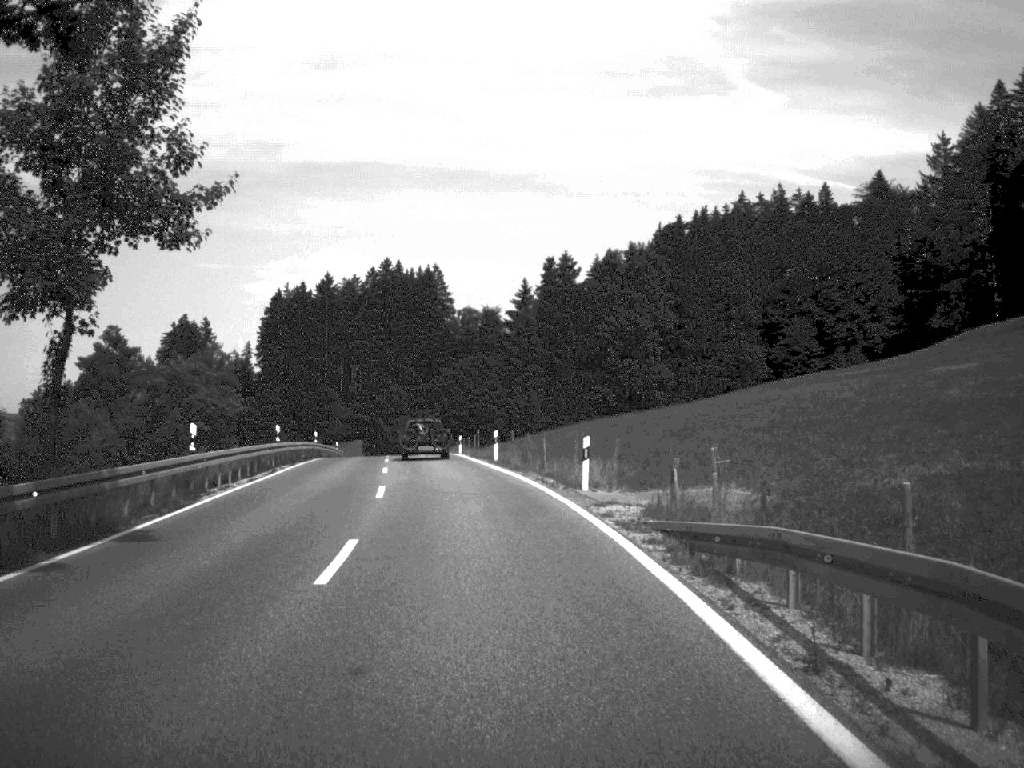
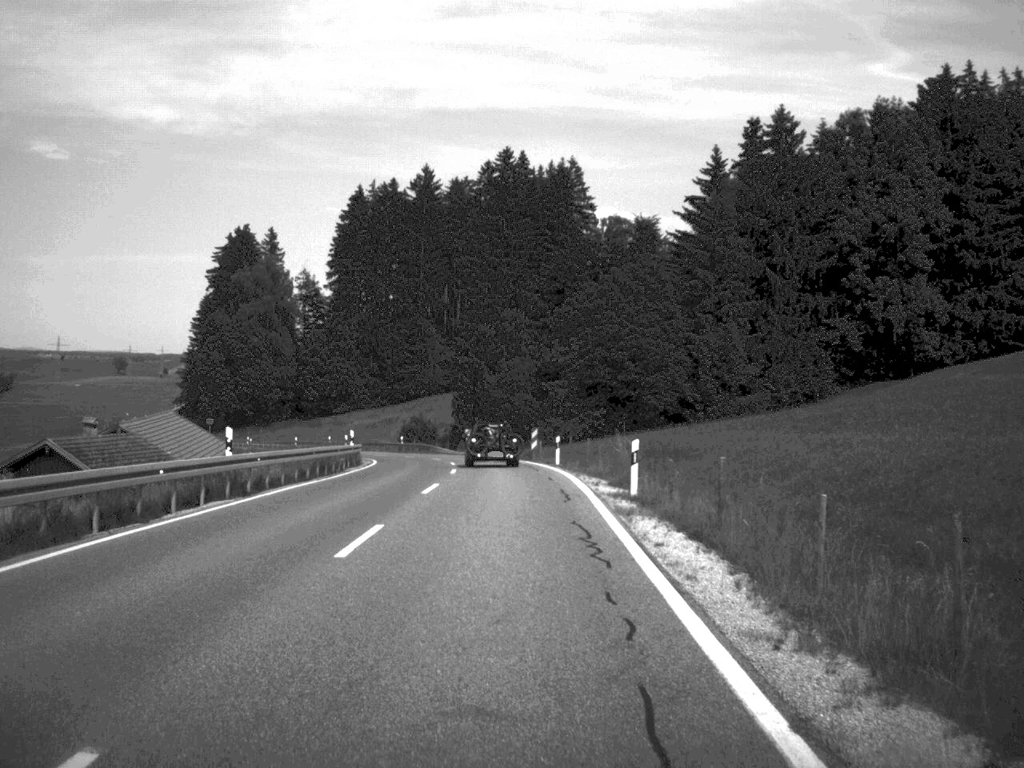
(-5.3, +68.0) m; -6°
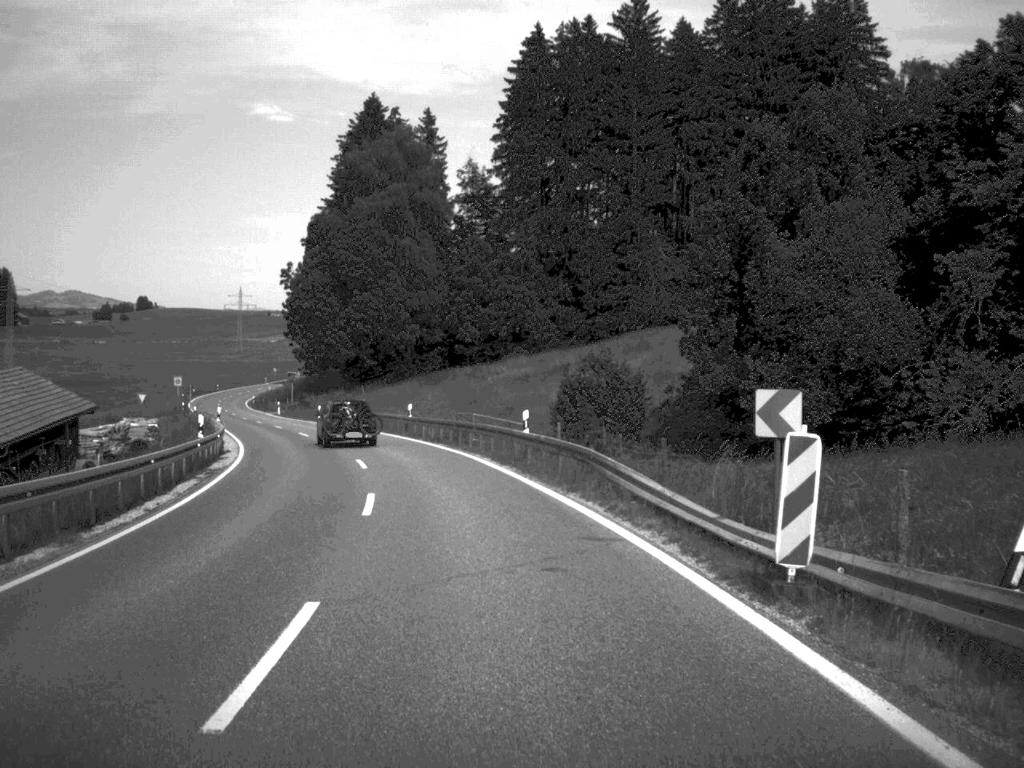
(-3.7, +65.3) m; -11°
